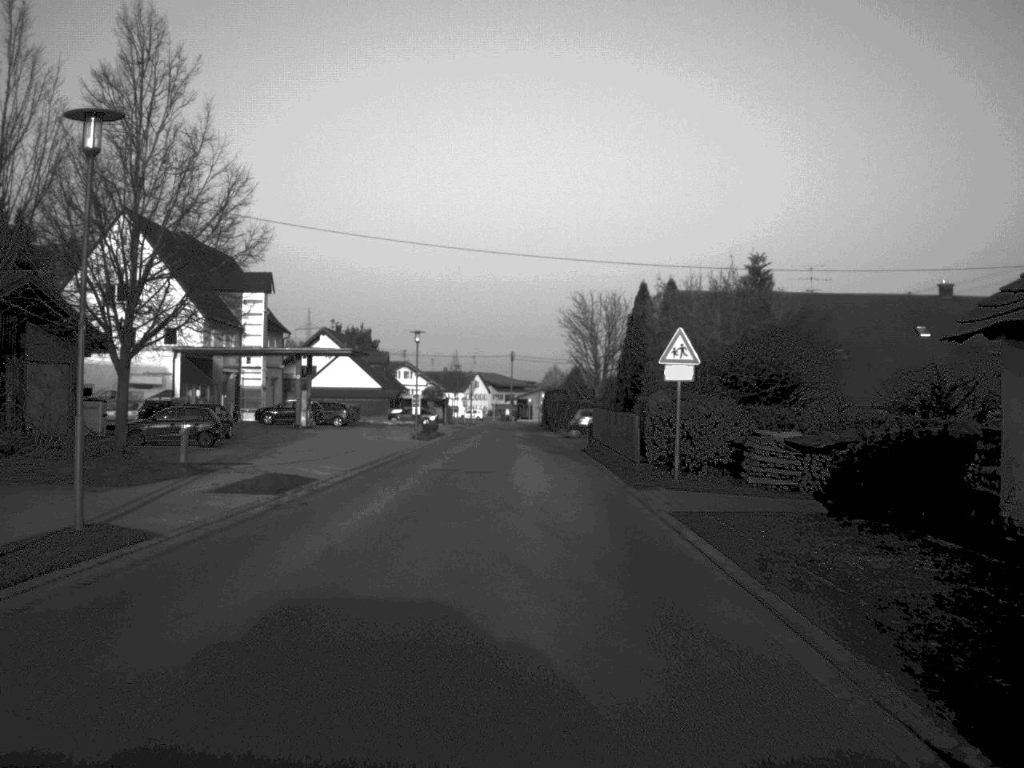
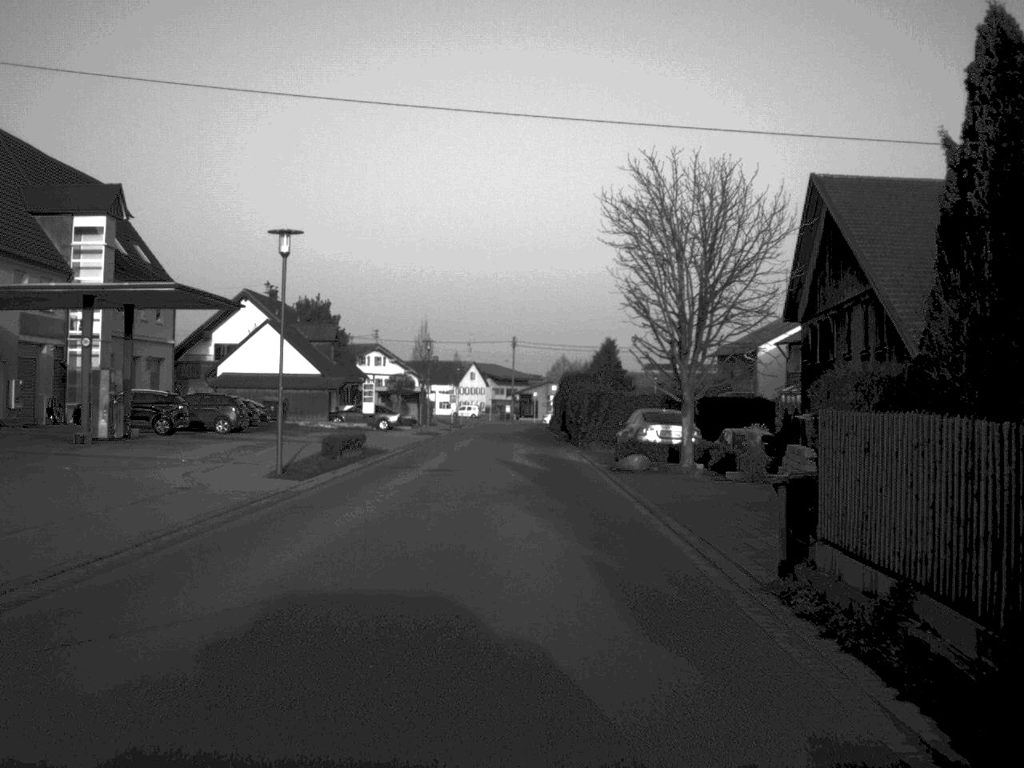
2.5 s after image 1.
(+0.1, +33.5) m; 0°
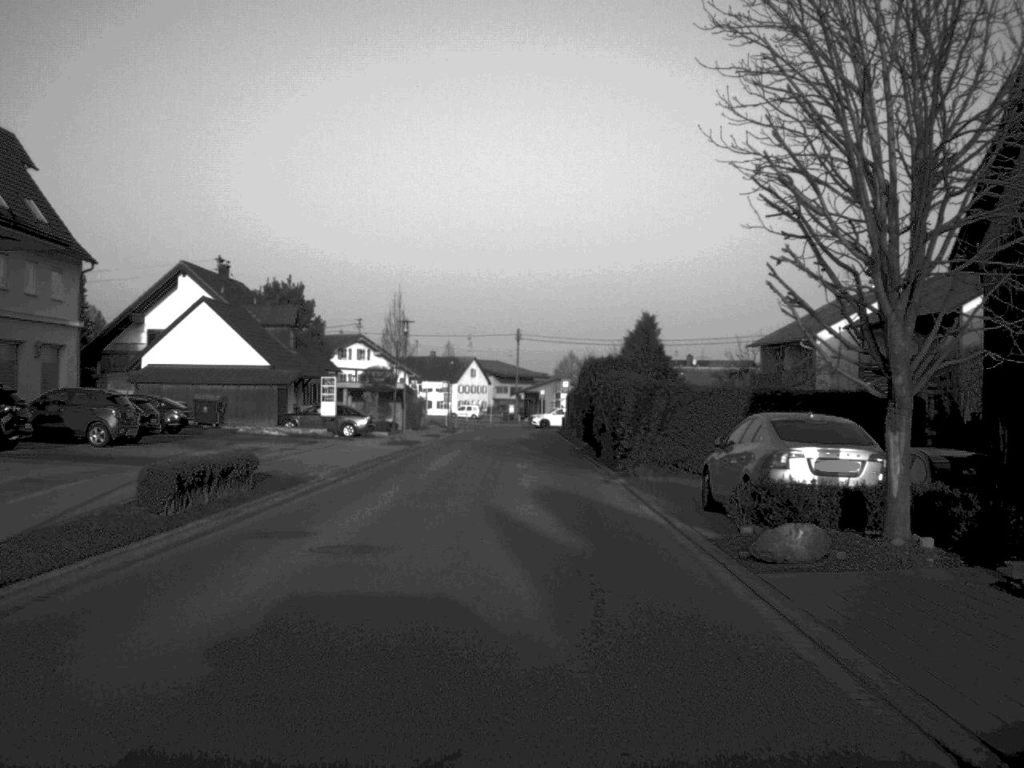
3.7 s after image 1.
(0.0, +16.2) m; 0°
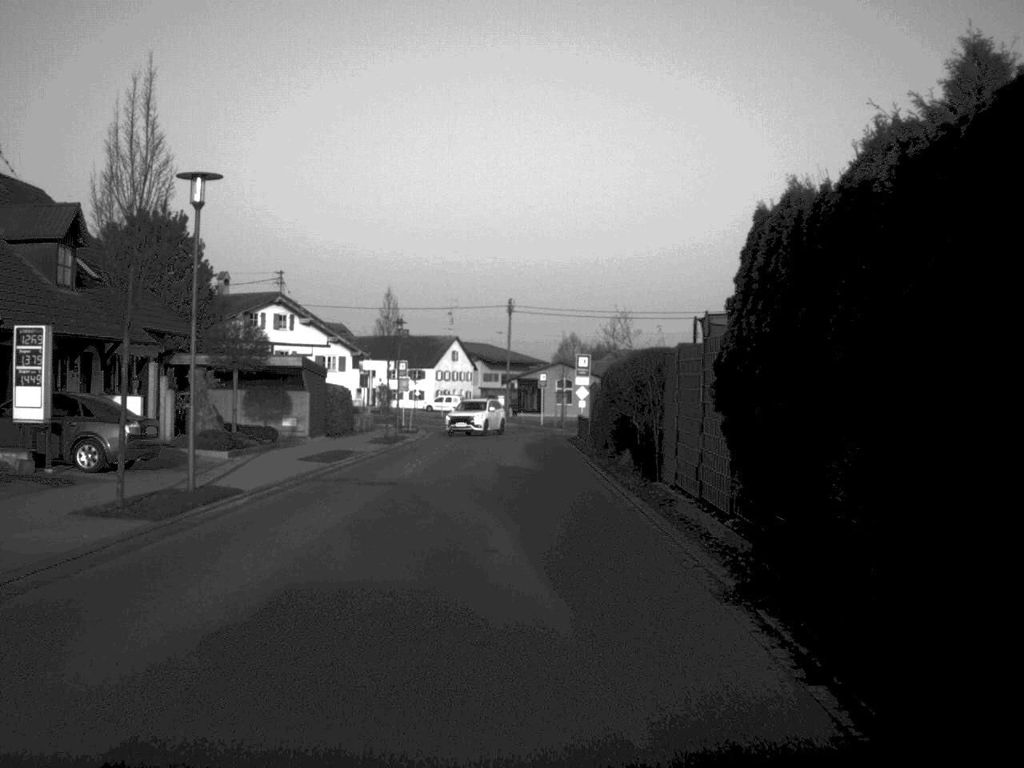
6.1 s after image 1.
(+0.1, +32.9) m; 0°
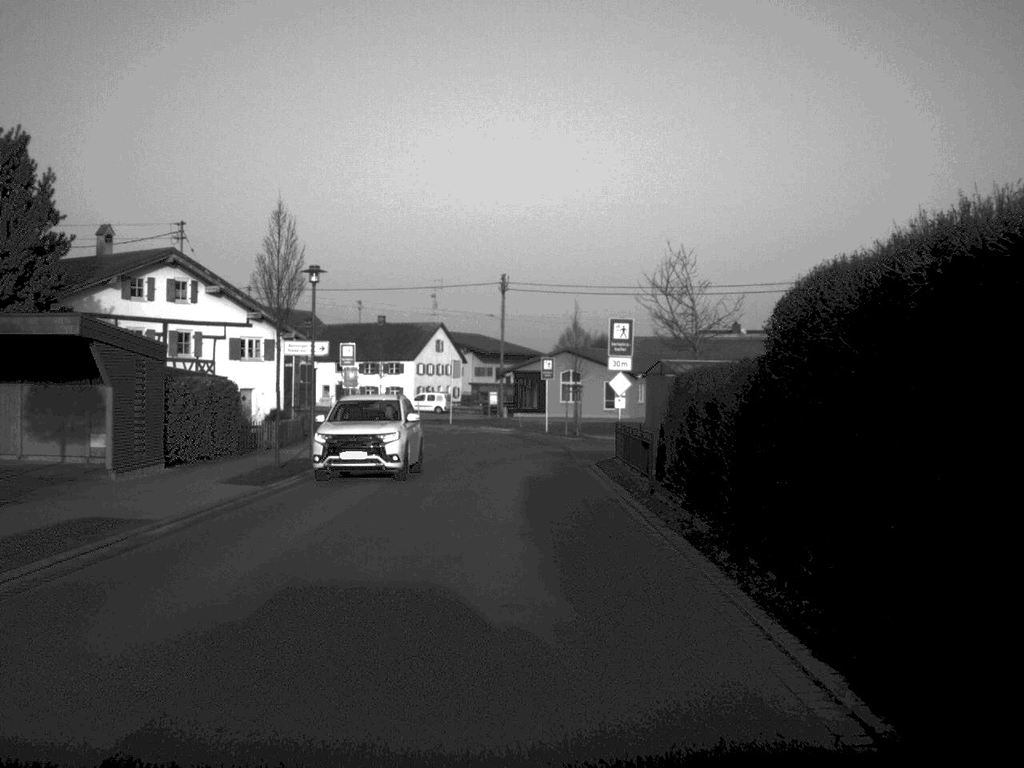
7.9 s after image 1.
(0.0, +21.4) m; 0°
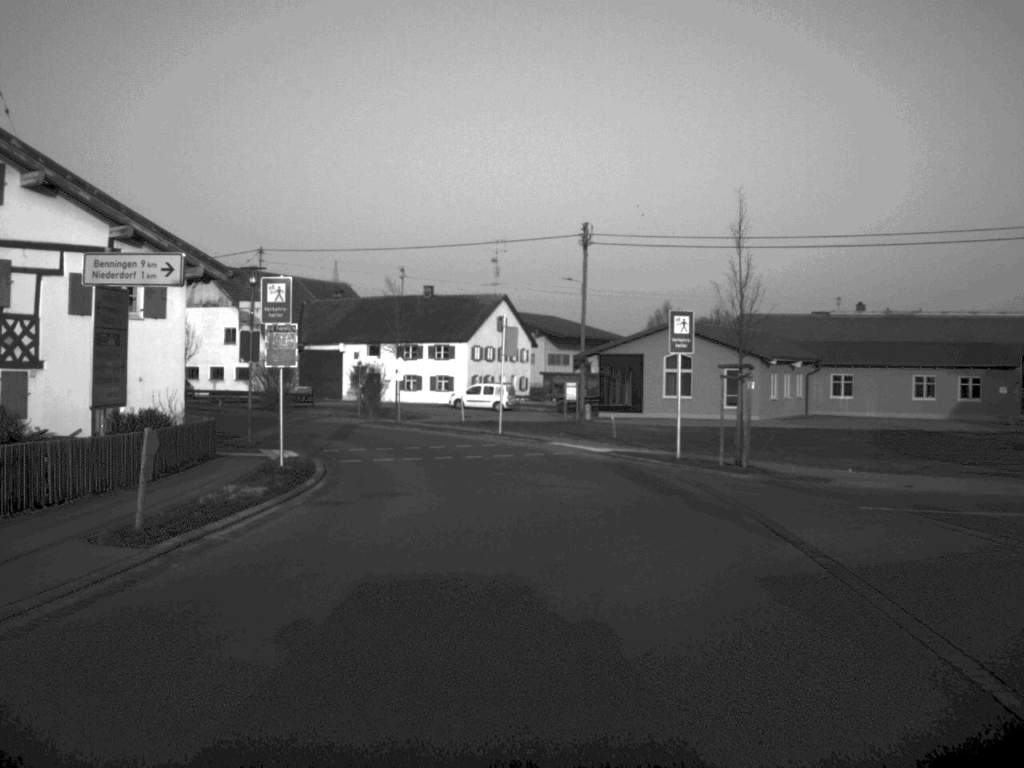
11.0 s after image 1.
(-0.7, +26.1) m; -3°
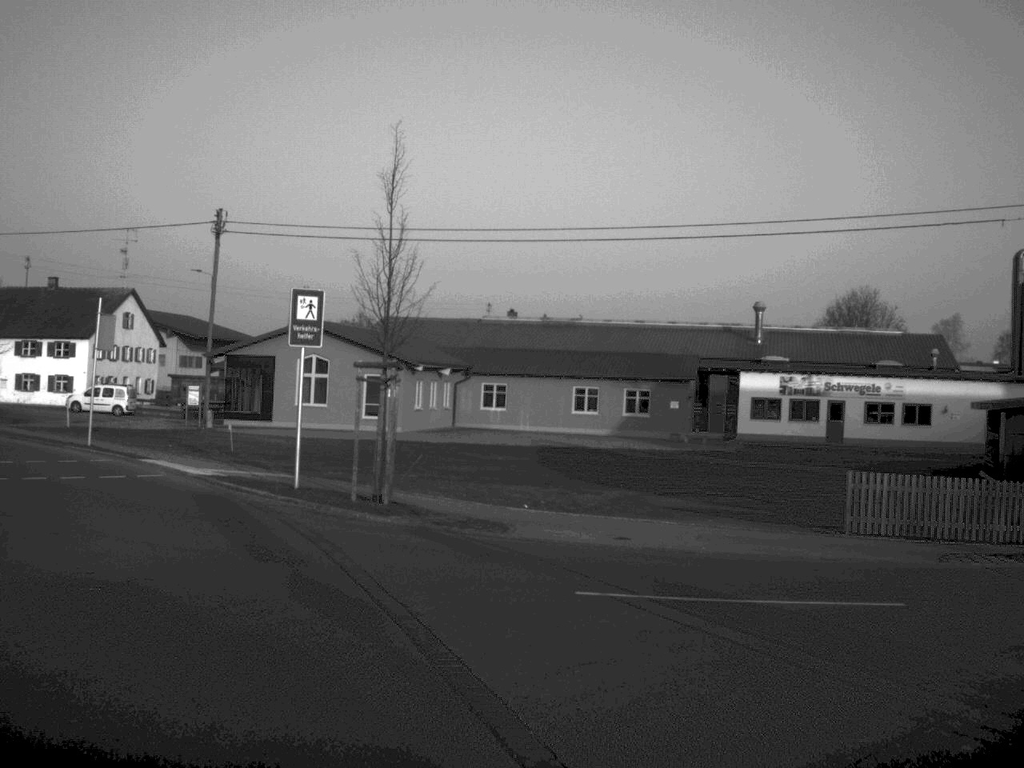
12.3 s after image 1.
(+0.8, +6.9) m; +17°
